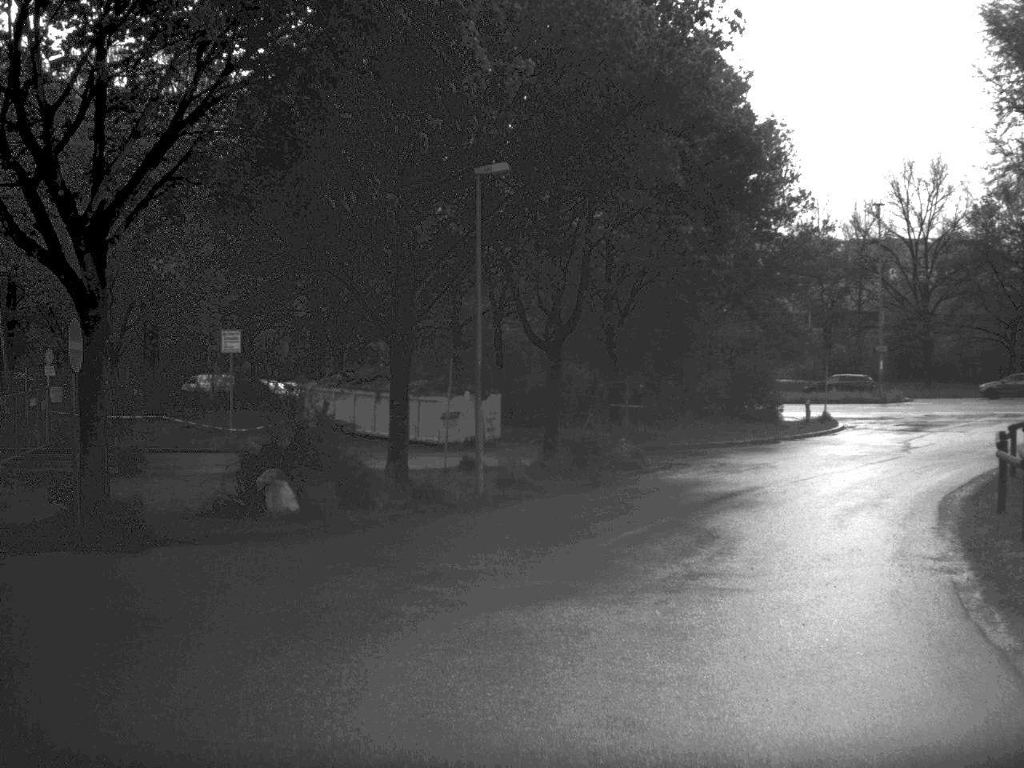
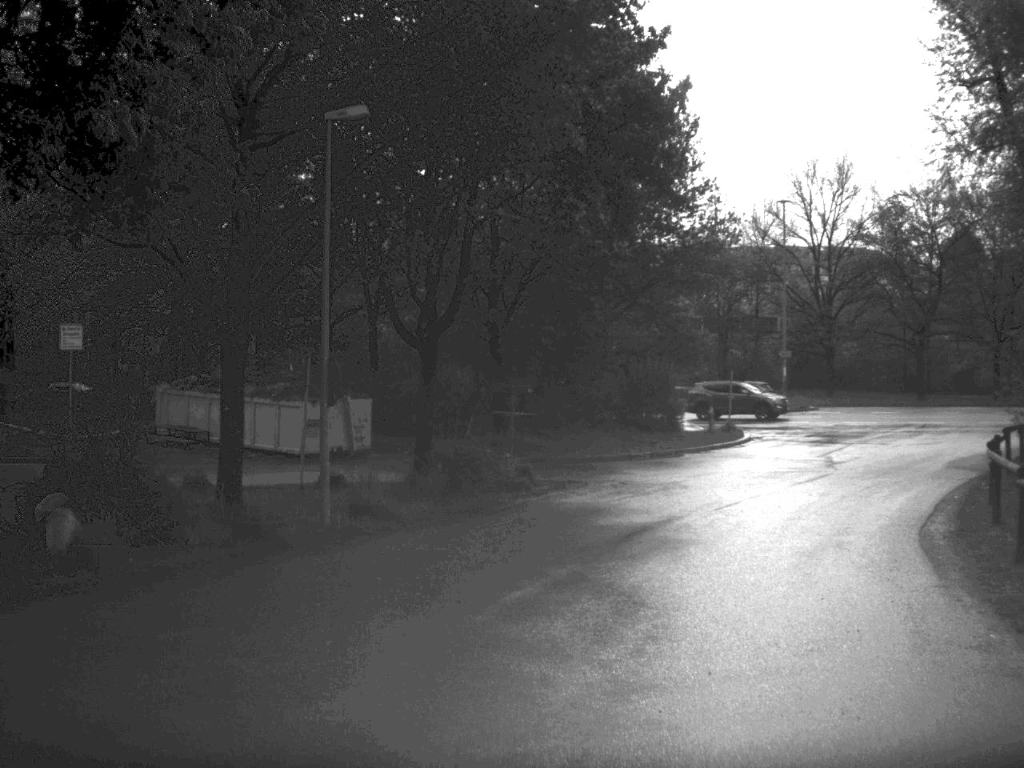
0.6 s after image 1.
(+0.2, +4.1) m; +5°
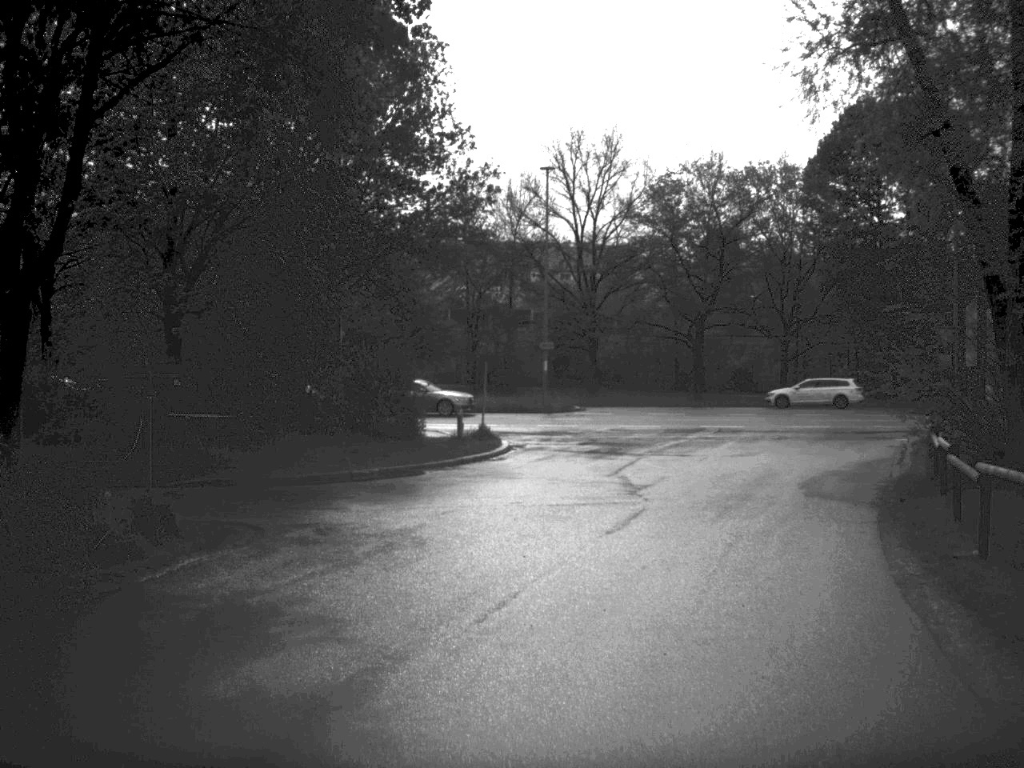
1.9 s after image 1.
(+0.9, +9.0) m; +11°
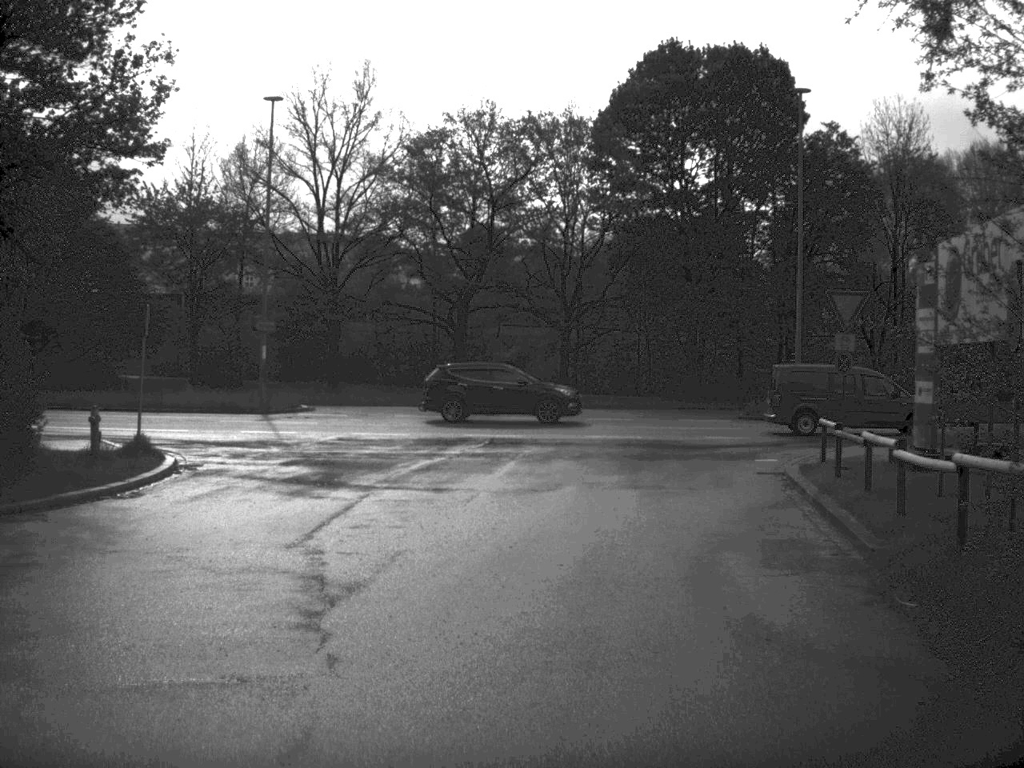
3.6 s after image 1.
(+1.3, +12.1) m; +10°
